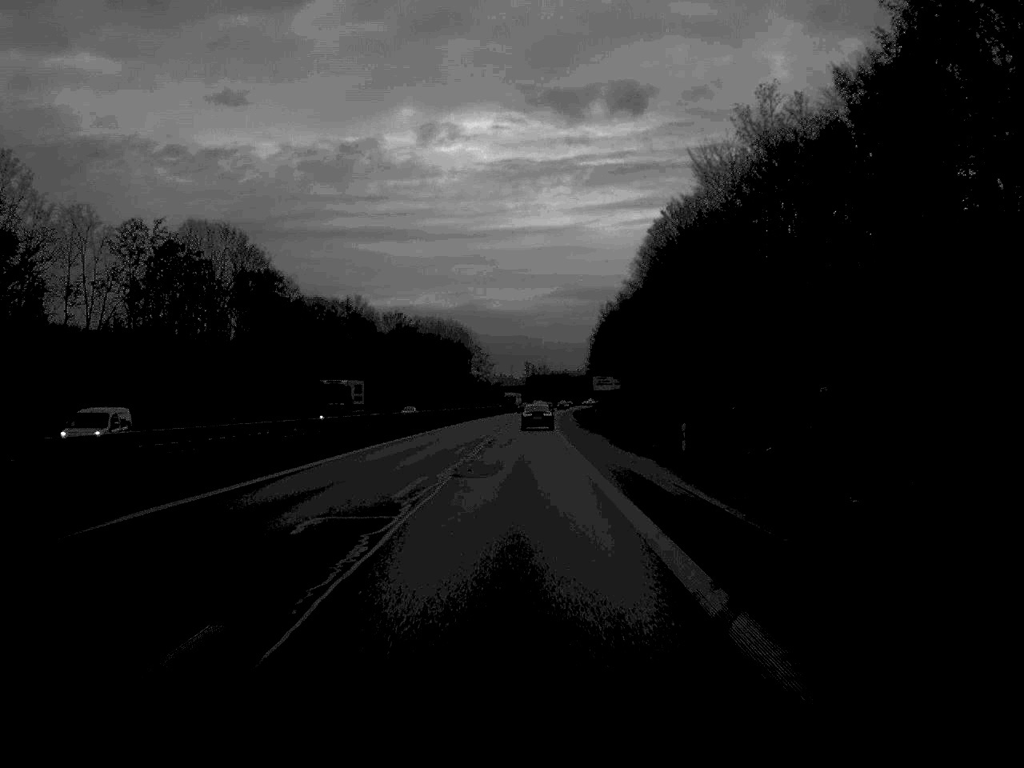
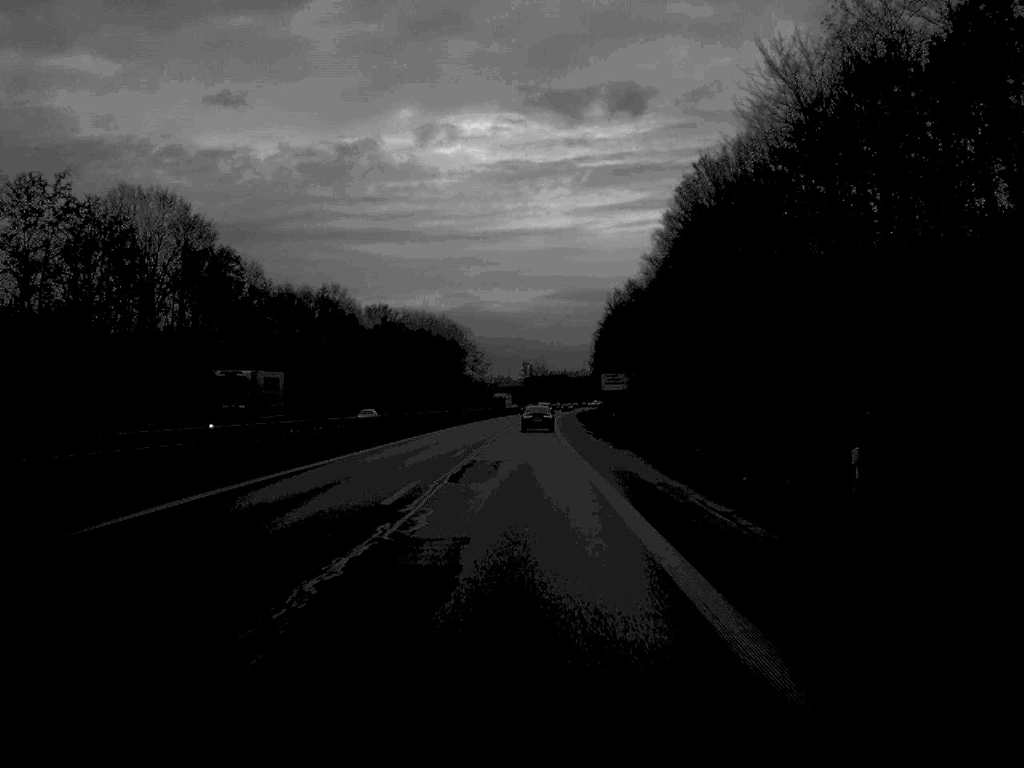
(0.0, +19.5) m; 0°
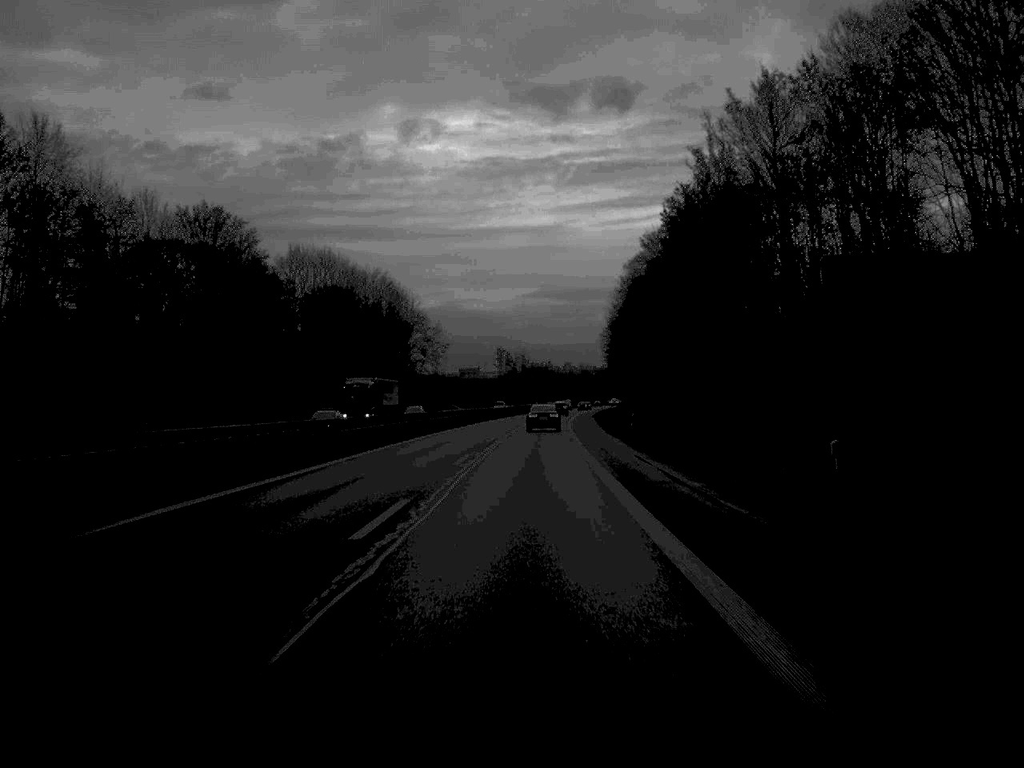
(+0.7, +96.4) m; +1°
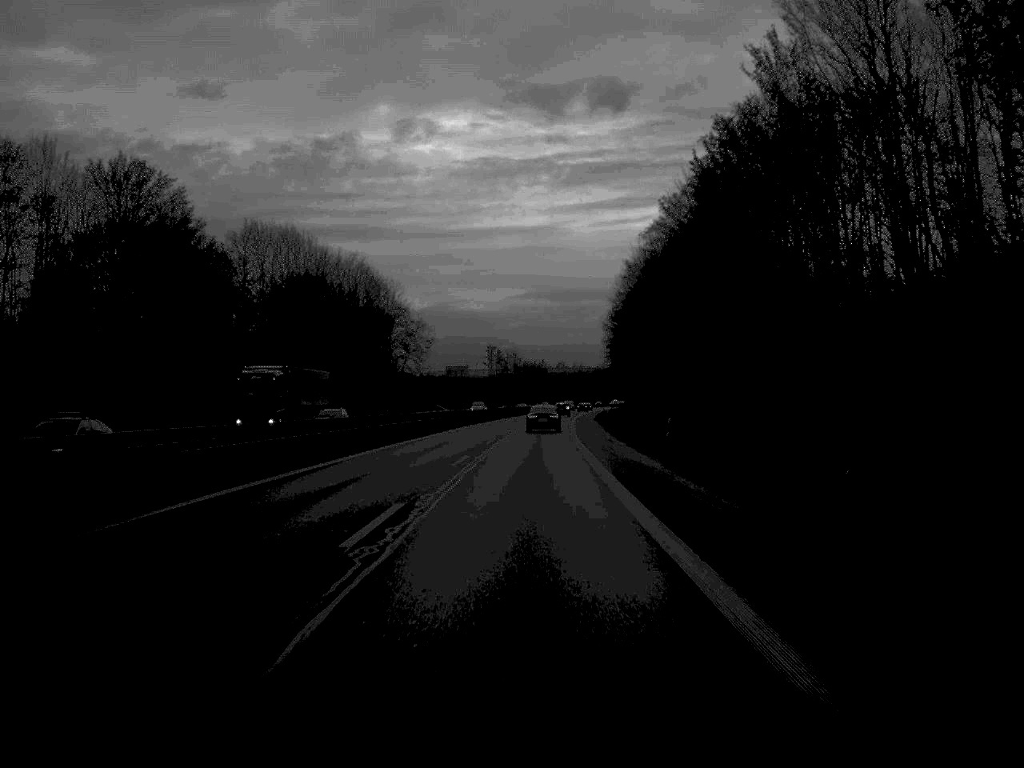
(+0.1, +19.1) m; 0°
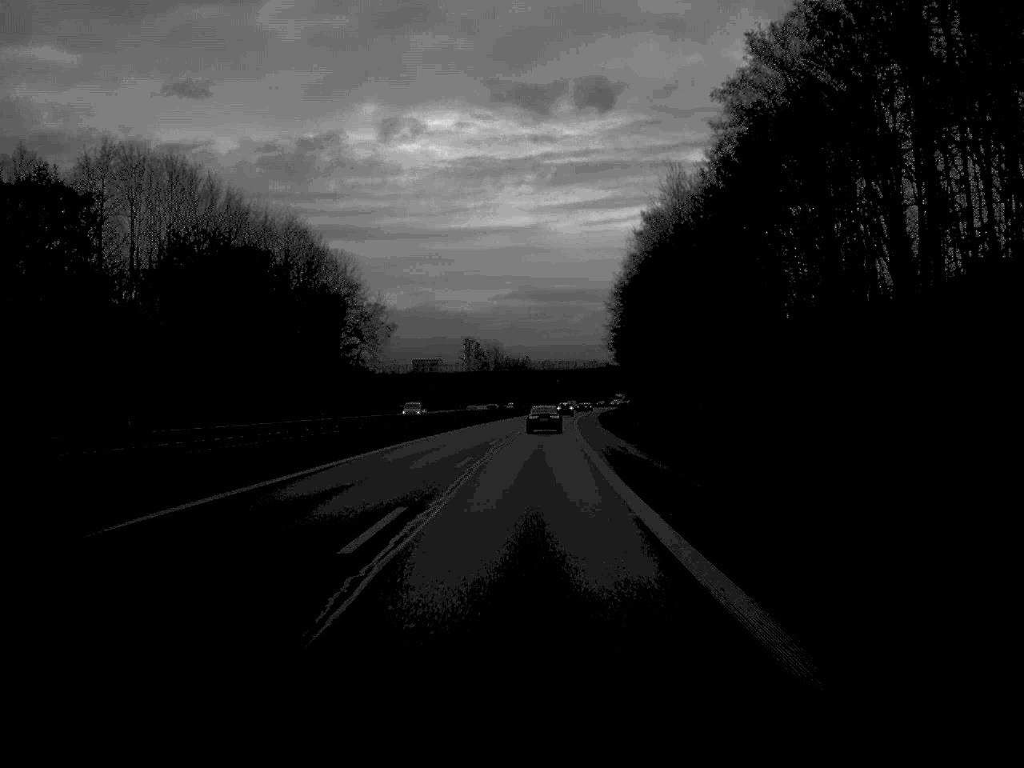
(+0.2, +37.1) m; +1°
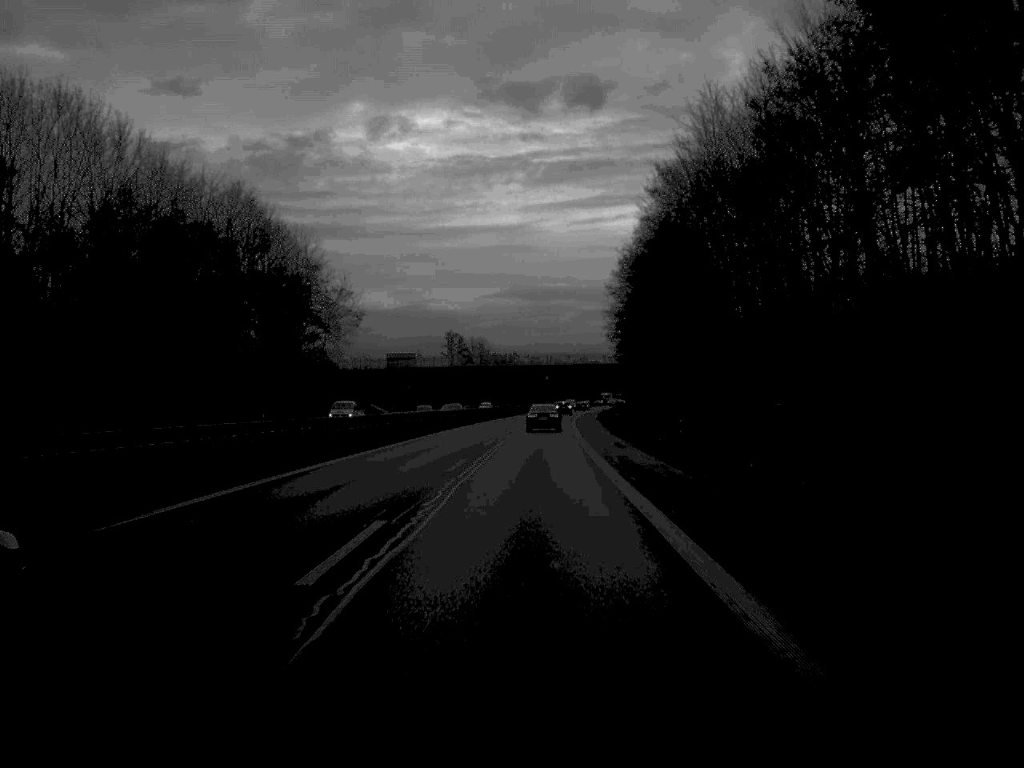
(+0.1, +20.6) m; +1°
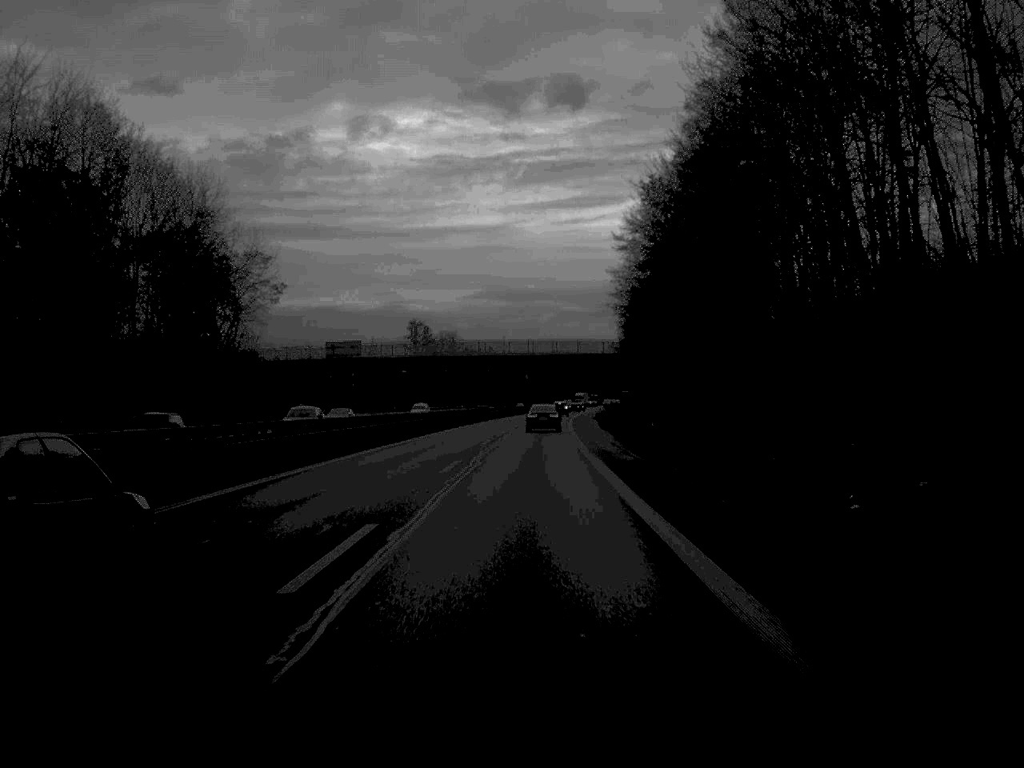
(+0.3, +36.9) m; +1°
